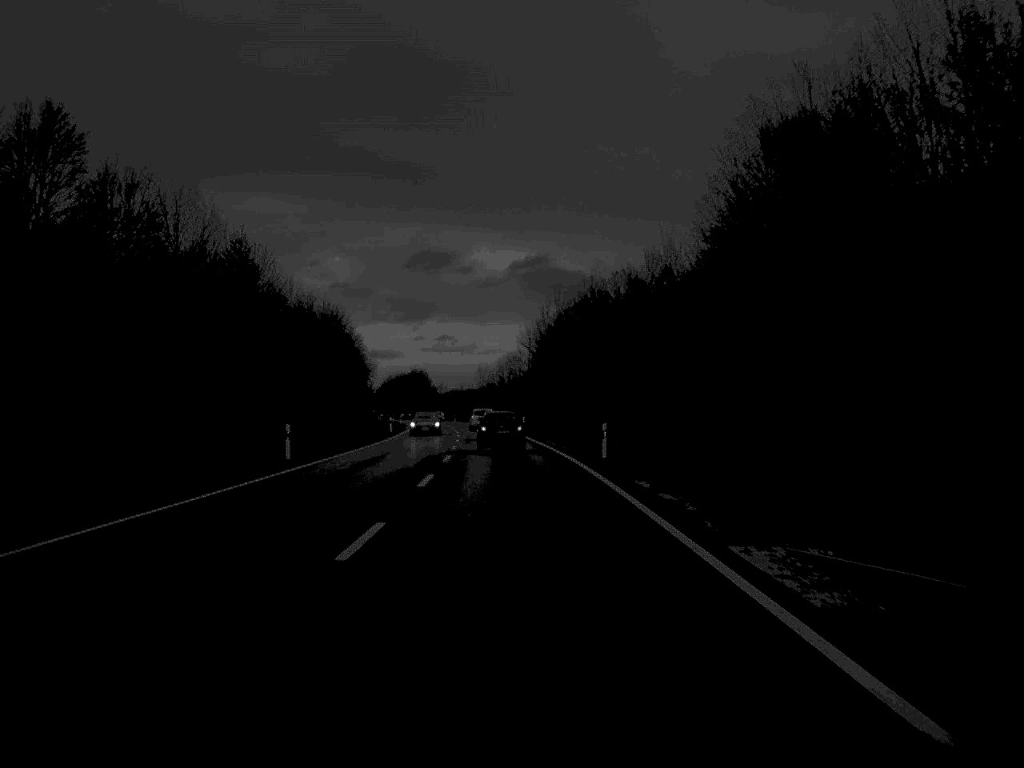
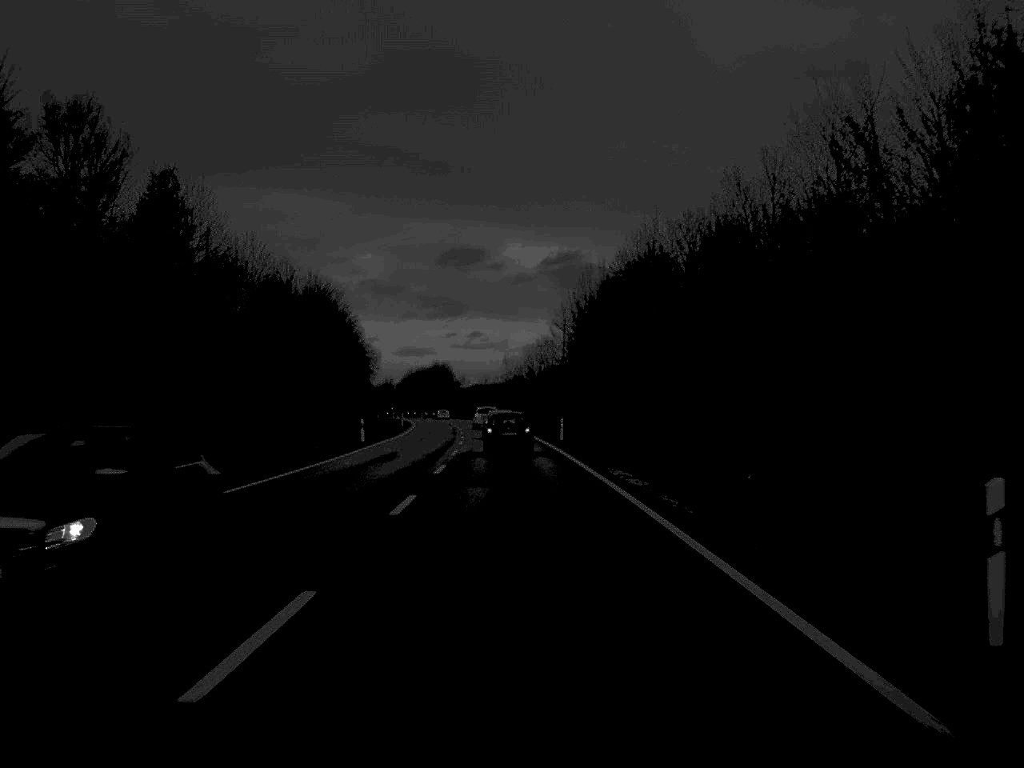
(-0.4, +30.5) m; -1°
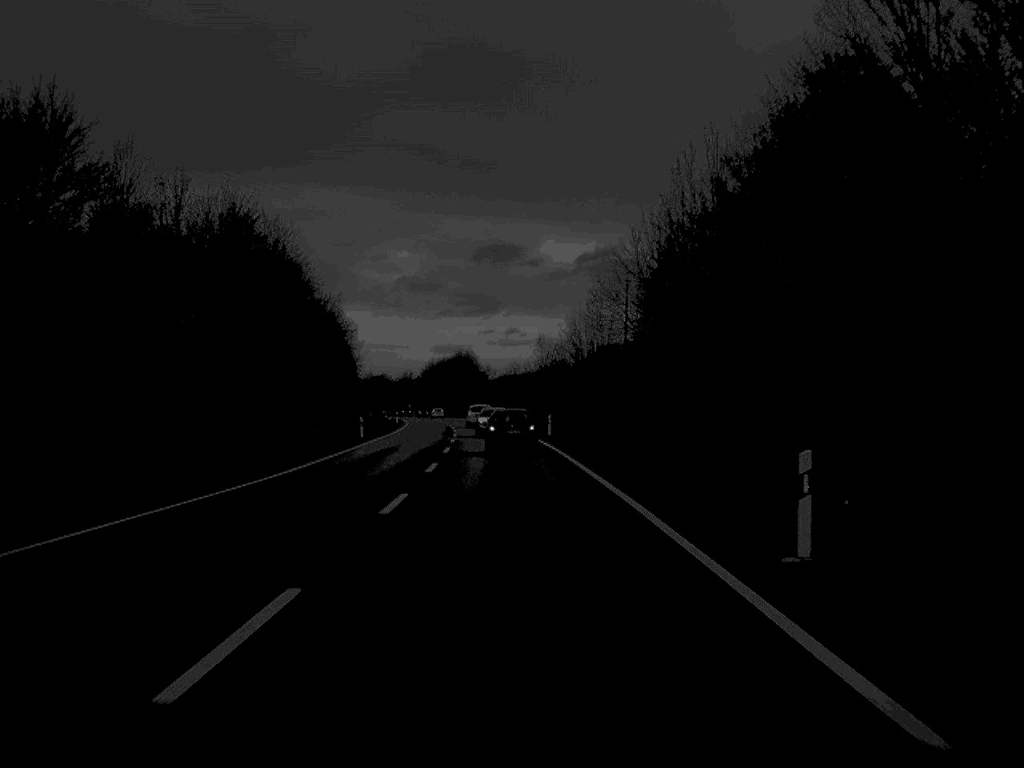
(-0.6, +48.0) m; -2°
